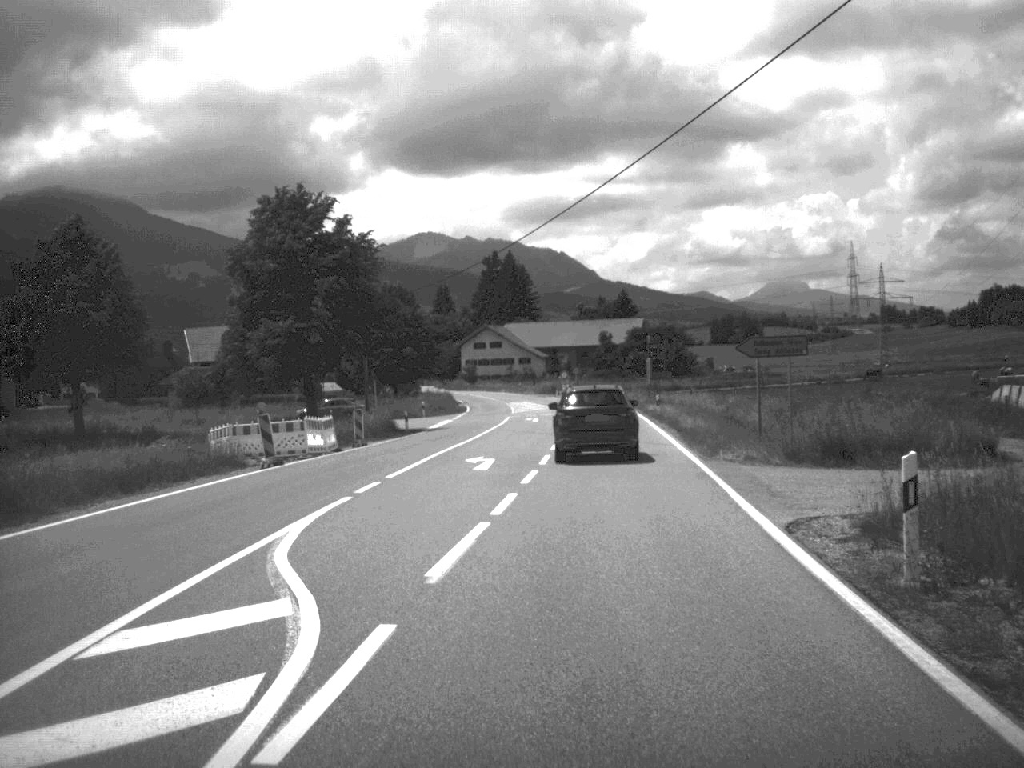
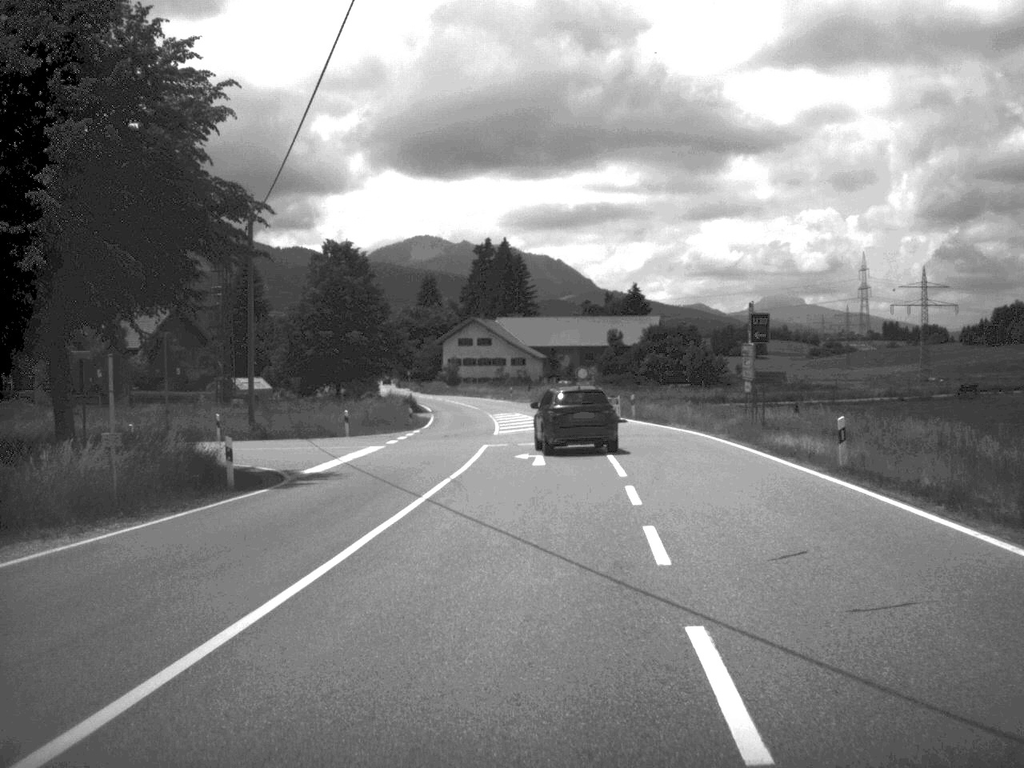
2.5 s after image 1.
(-0.1, +33.6) m; 0°
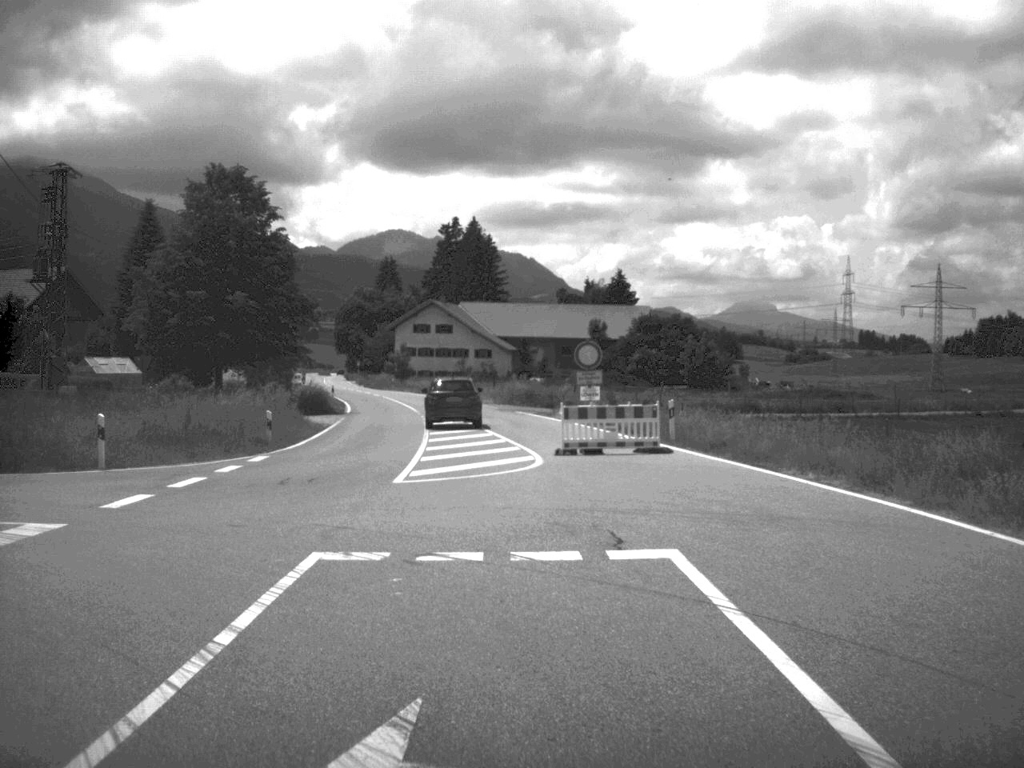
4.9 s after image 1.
(+0.4, +26.0) m; +1°
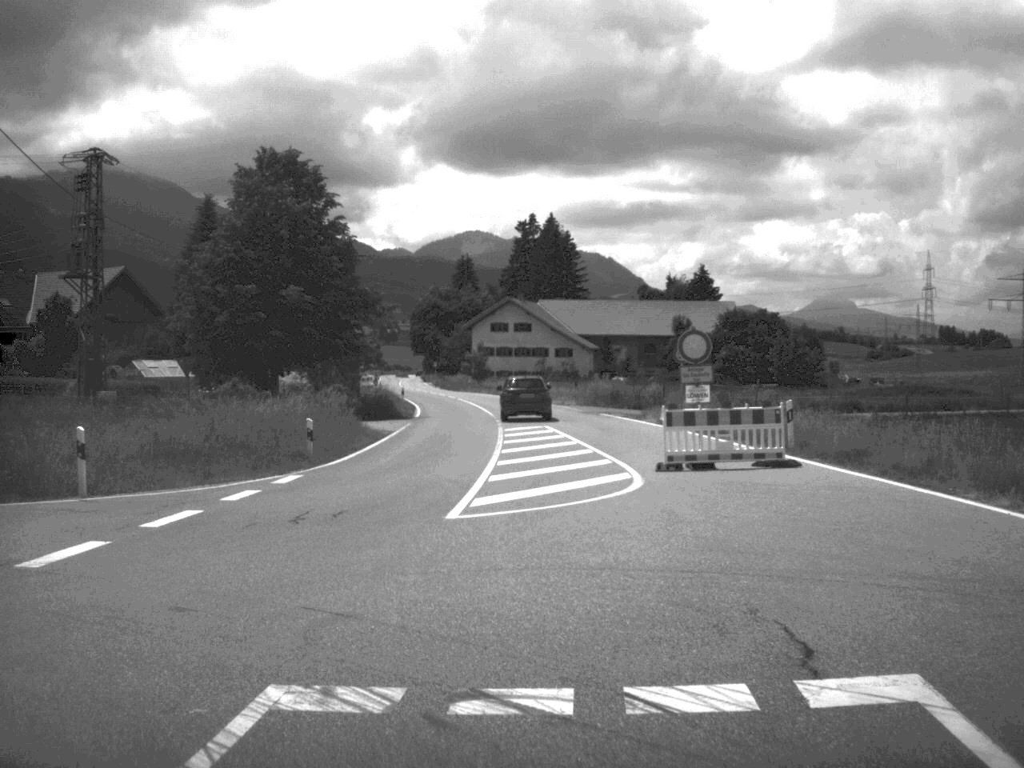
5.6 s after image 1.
(-0.1, +5.2) m; -4°
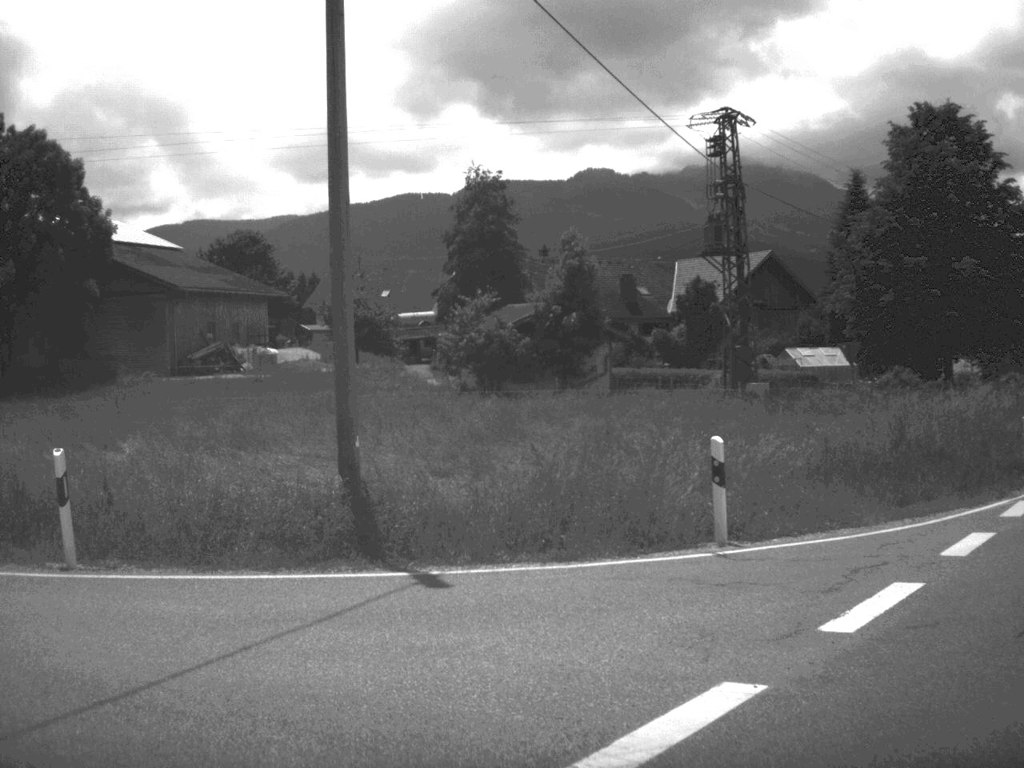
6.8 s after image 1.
(-1.4, +6.6) m; -30°
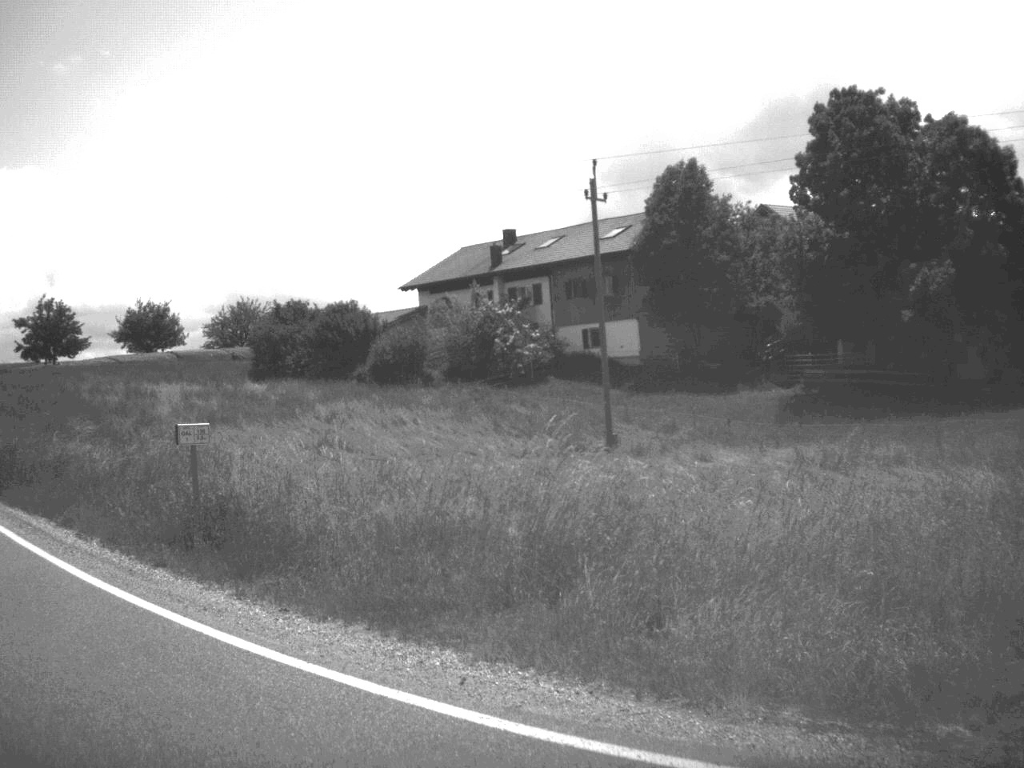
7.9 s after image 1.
(-2.1, +5.7) m; -42°
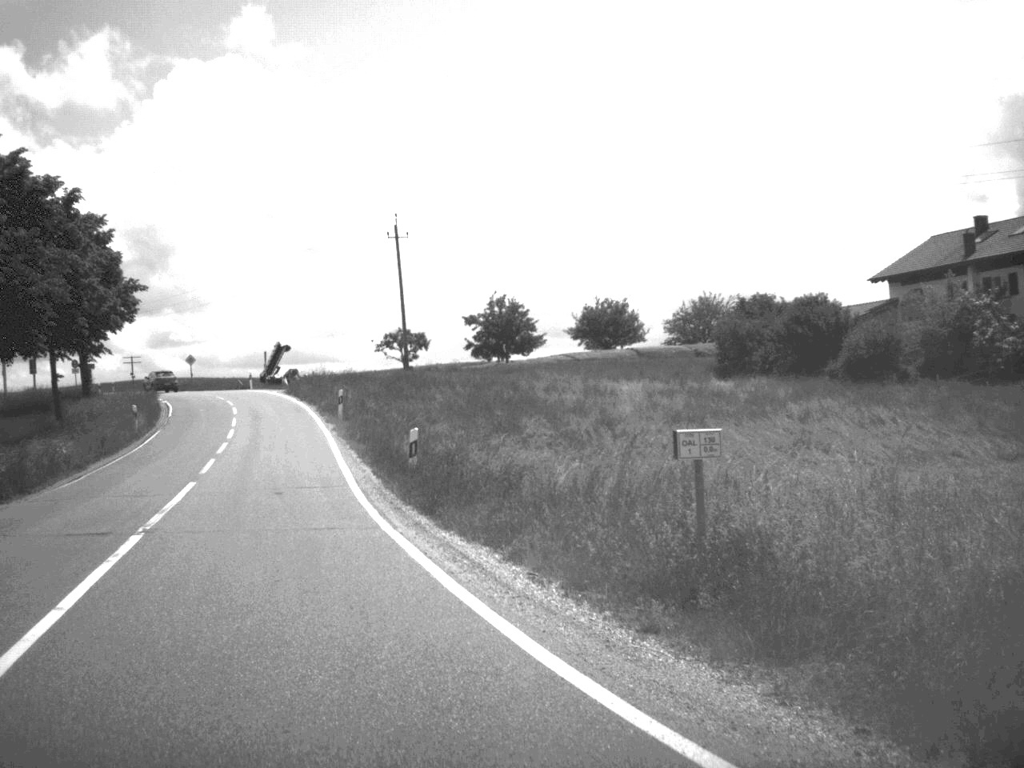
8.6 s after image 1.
(-0.7, +3.5) m; -20°
